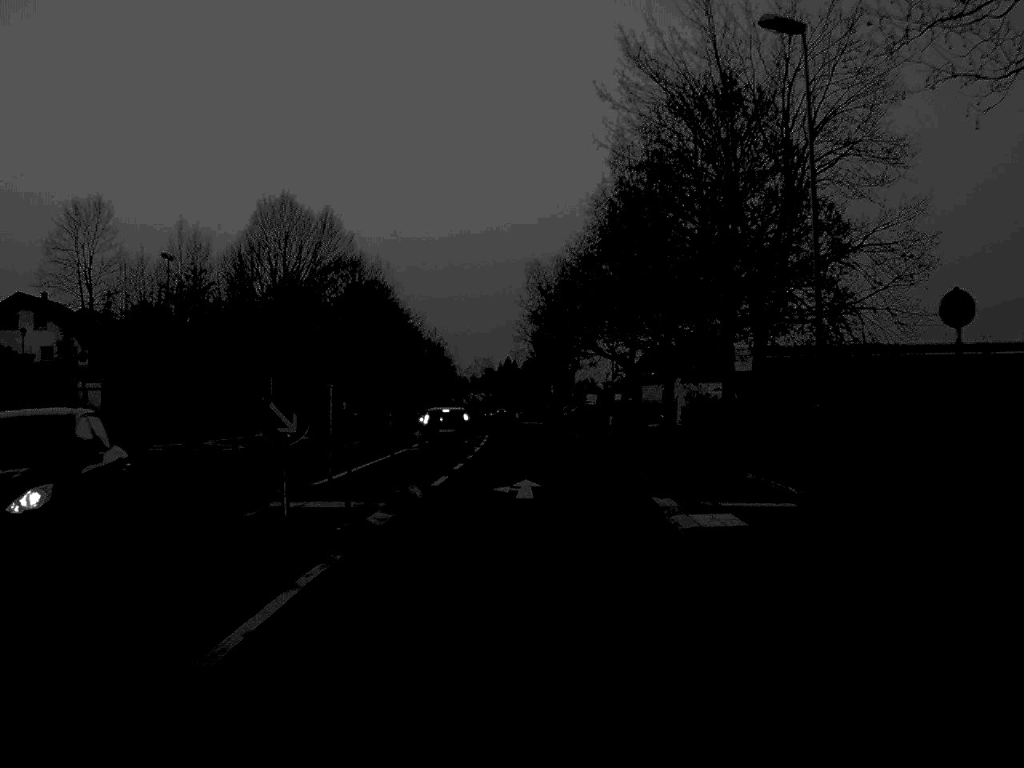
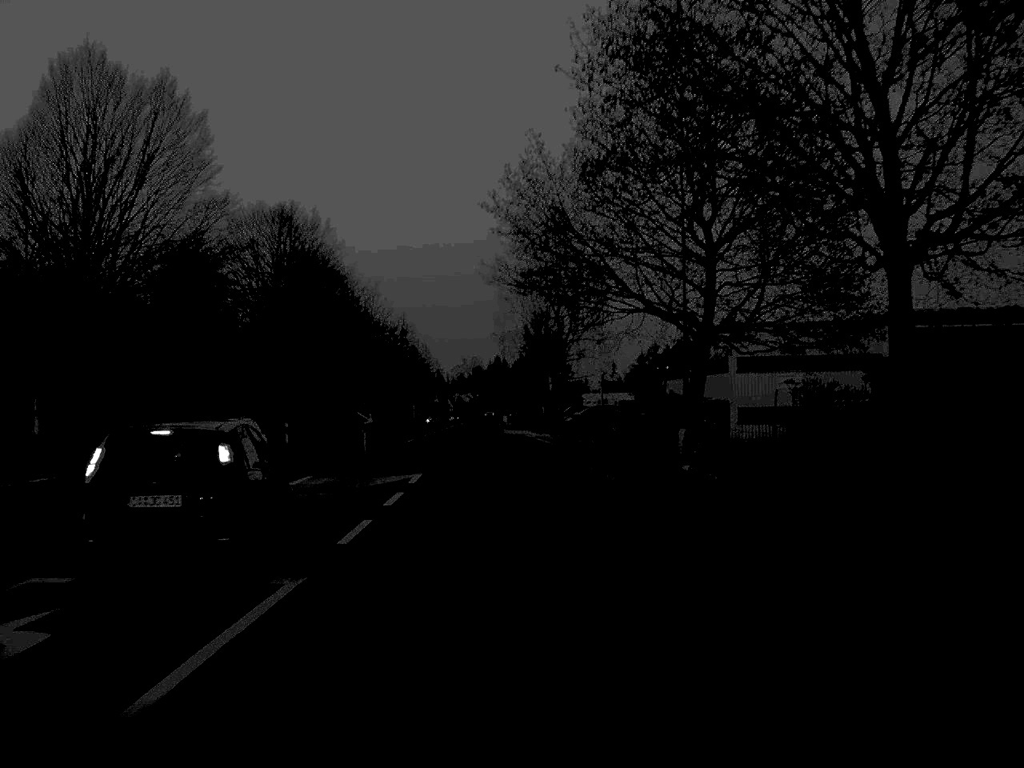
(+0.3, +34.2) m; 0°
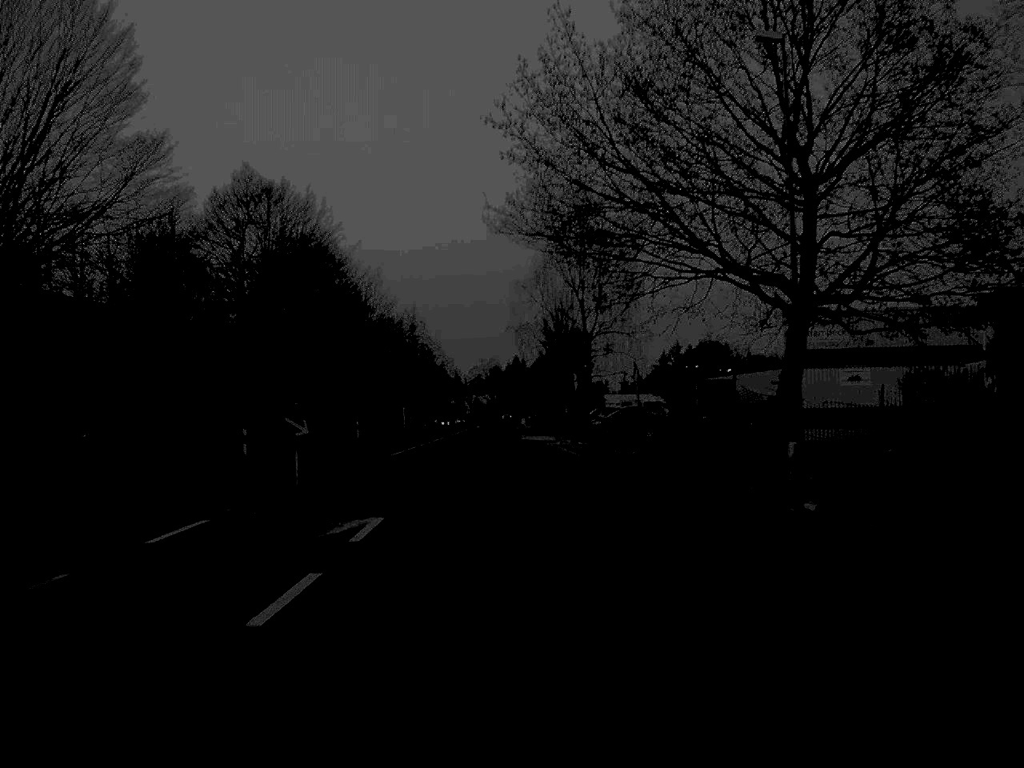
(-0.1, +11.2) m; -1°
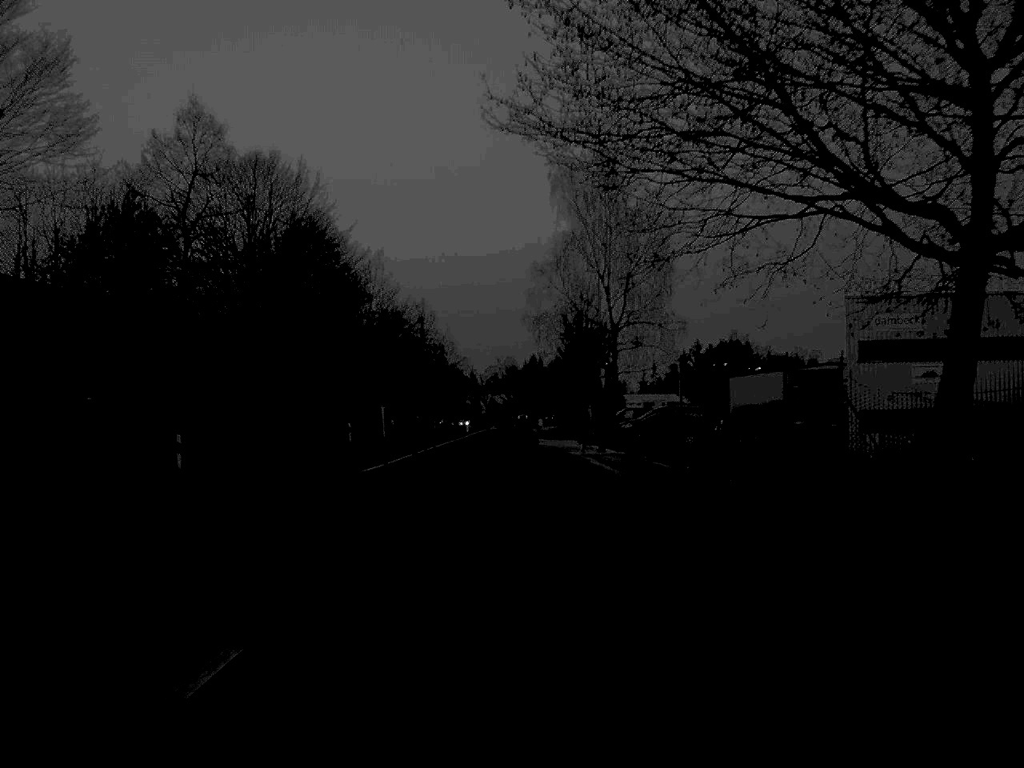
(-0.1, +9.8) m; -1°
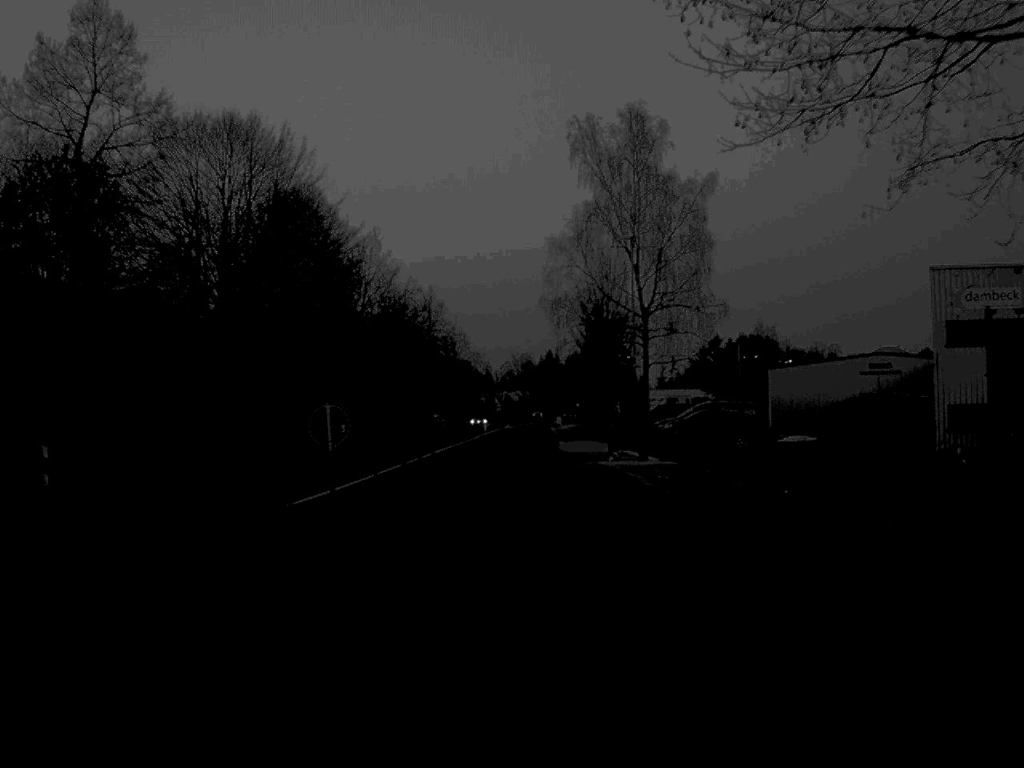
(-0.1, +10.0) m; -1°
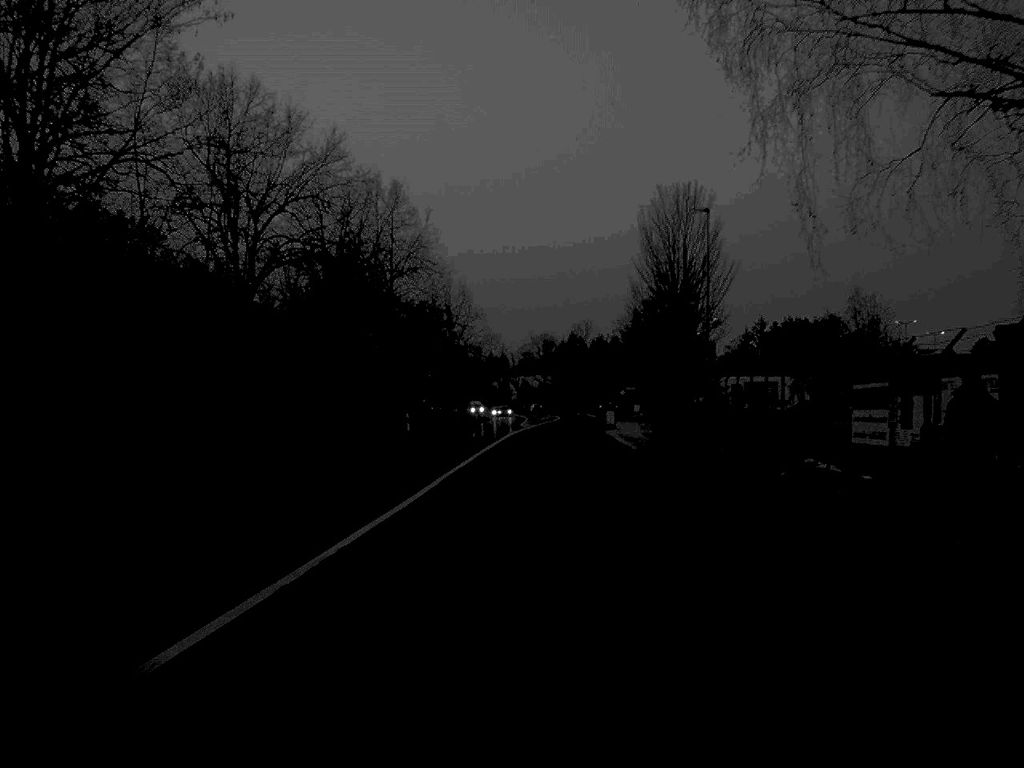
(-0.8, +51.3) m; -1°
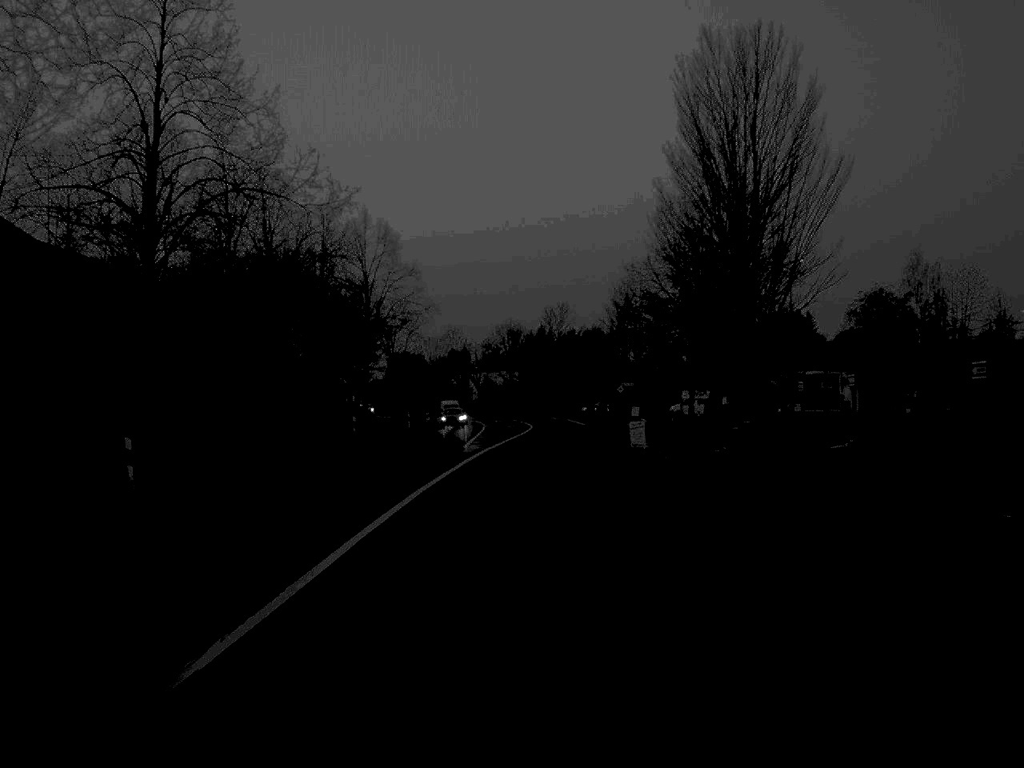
(+0.7, +39.1) m; +2°
